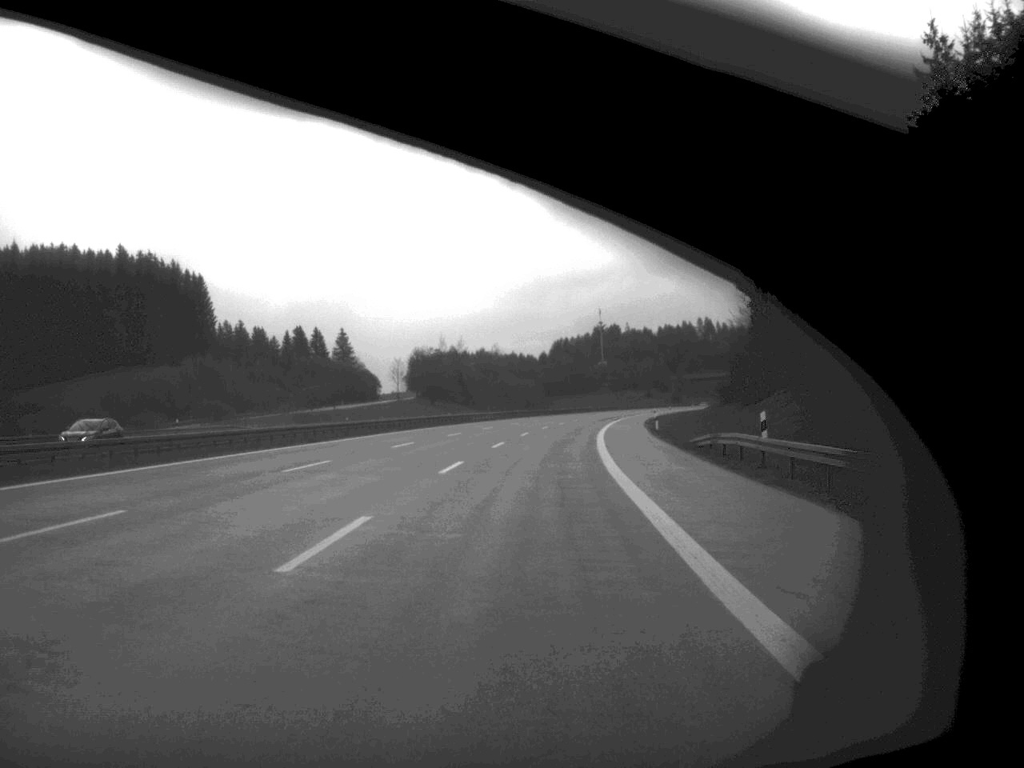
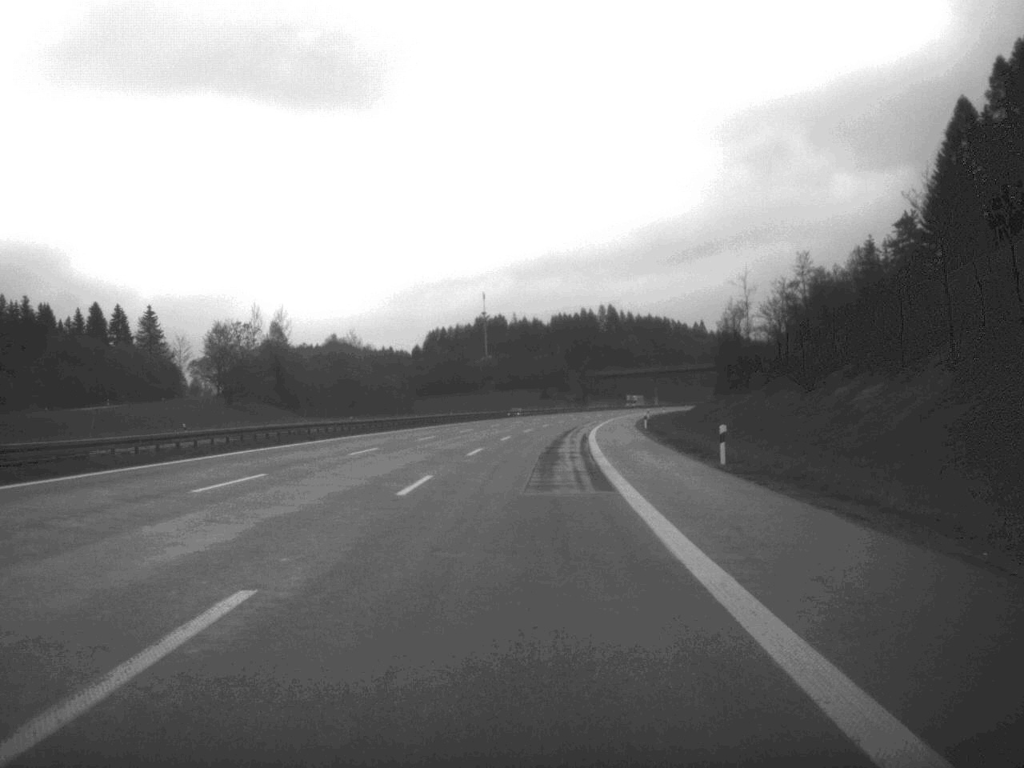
(+4.3, +92.9) m; +5°
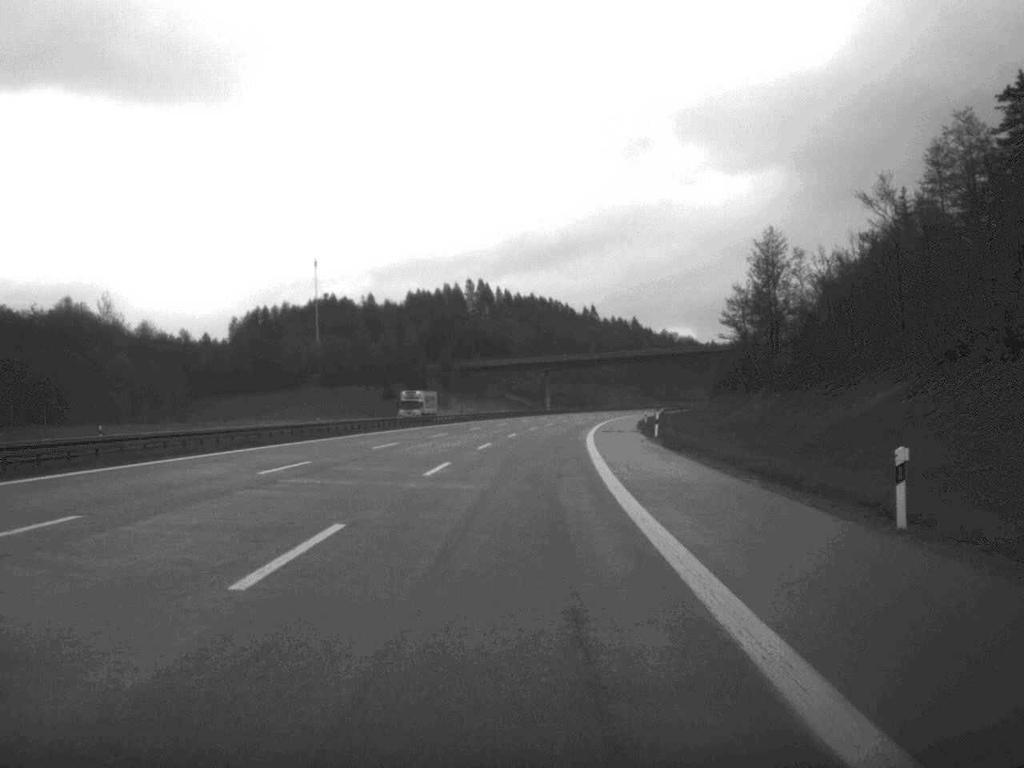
(+5.7, +114.0) m; +6°
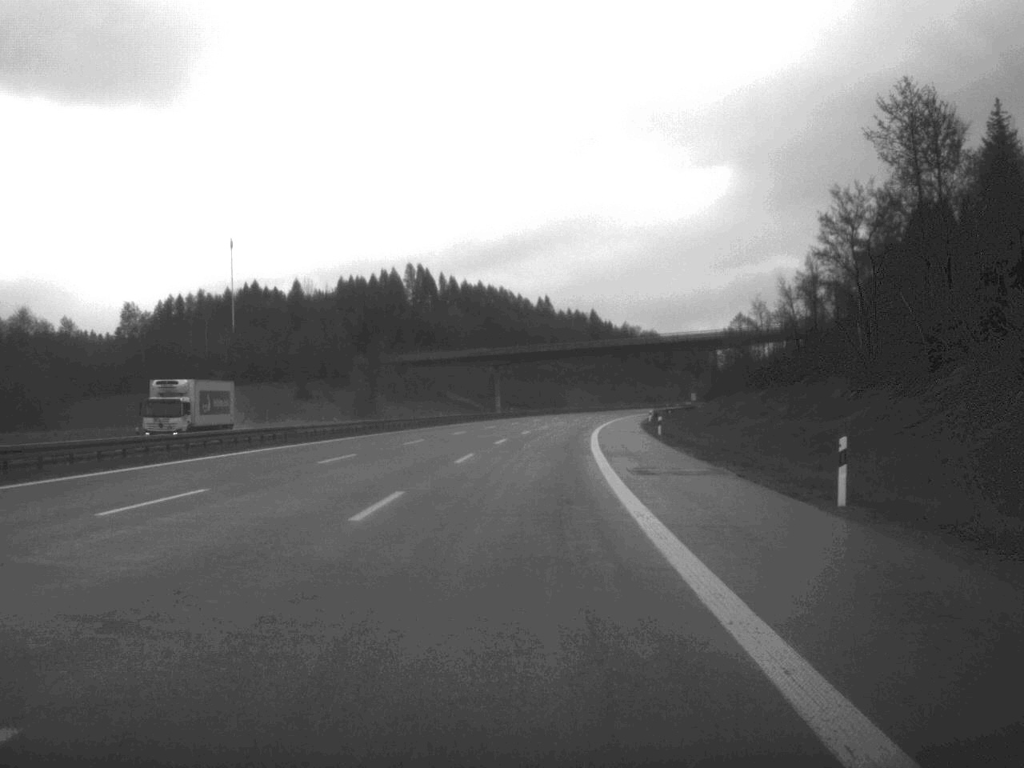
(+0.8, +45.0) m; +2°
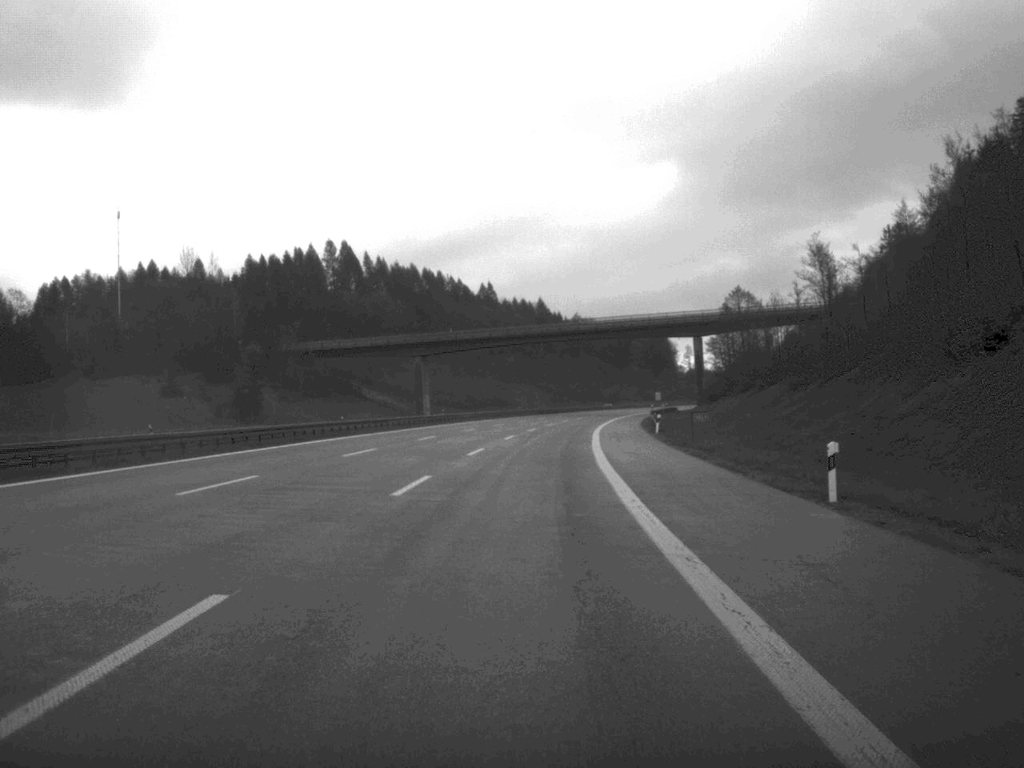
(+1.1, +47.3) m; +2°
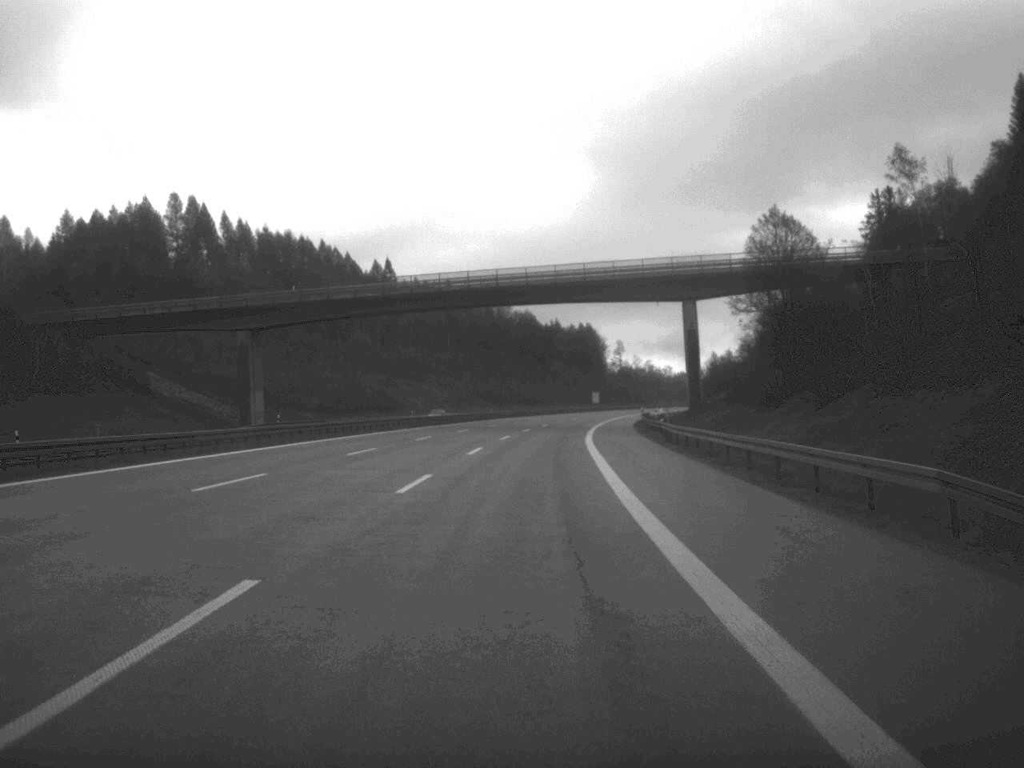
(+2.2, +67.7) m; +4°
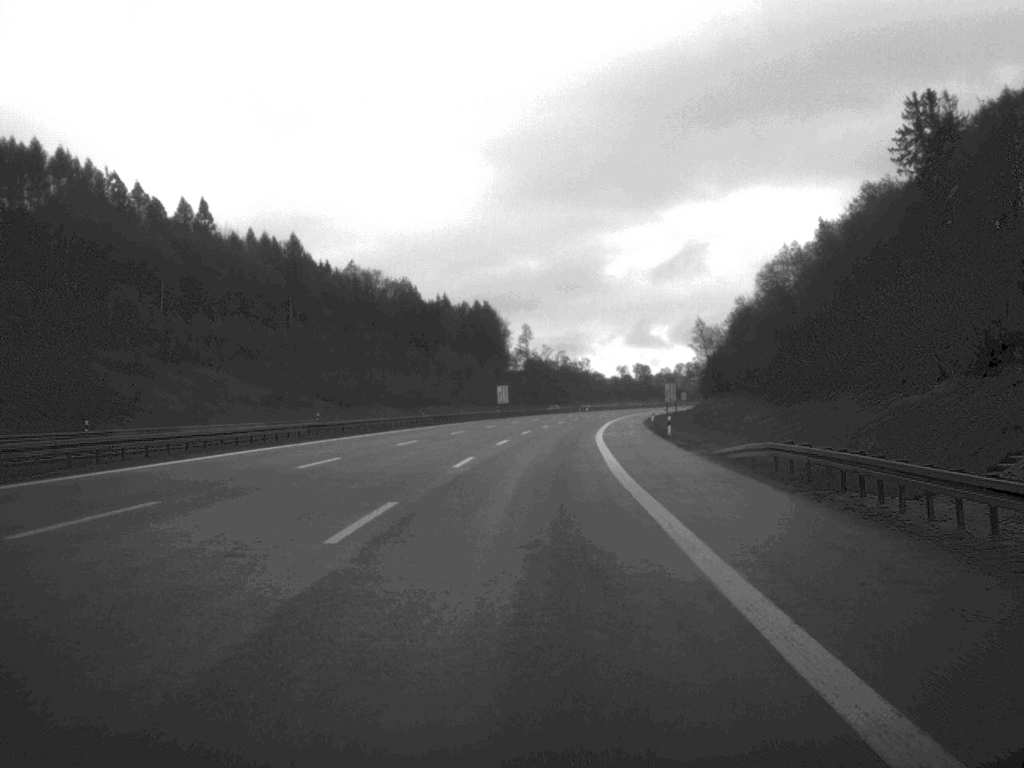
(+3.6, +94.5) m; +5°
